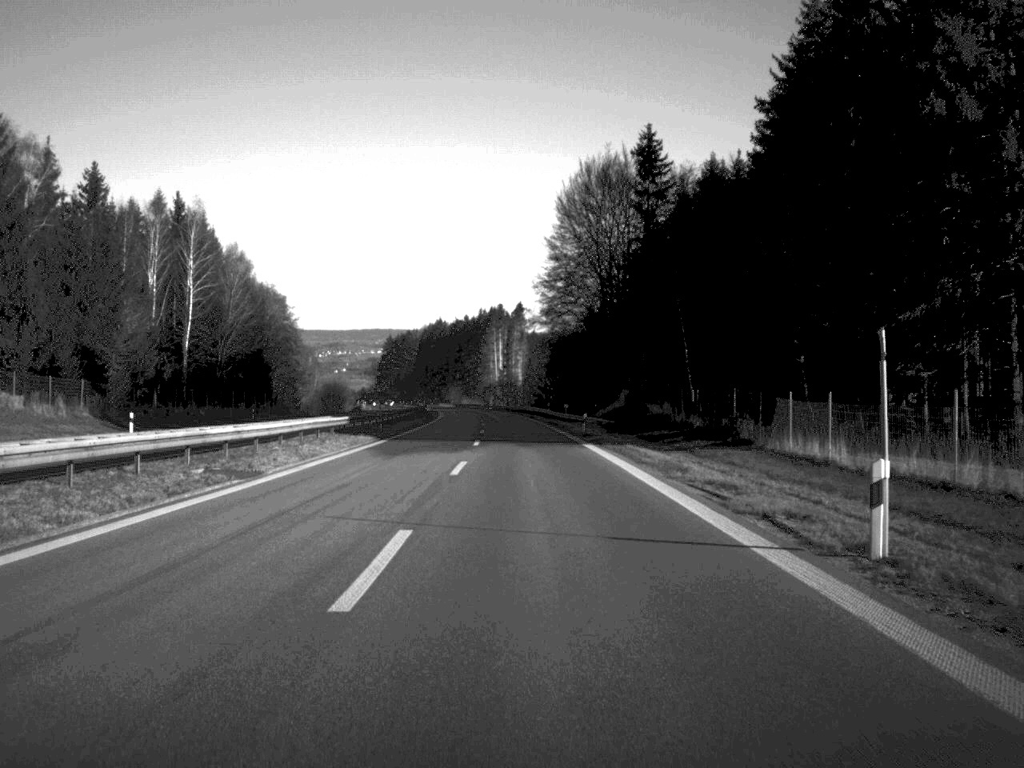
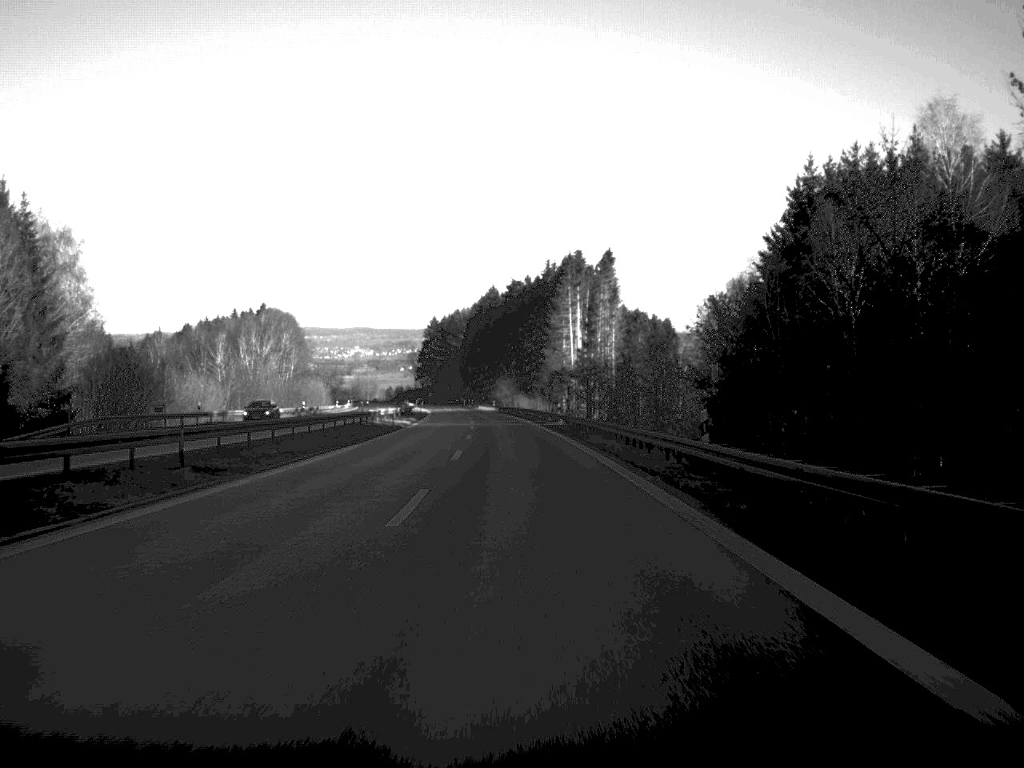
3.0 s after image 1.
(-3.6, +135.3) m; -3°
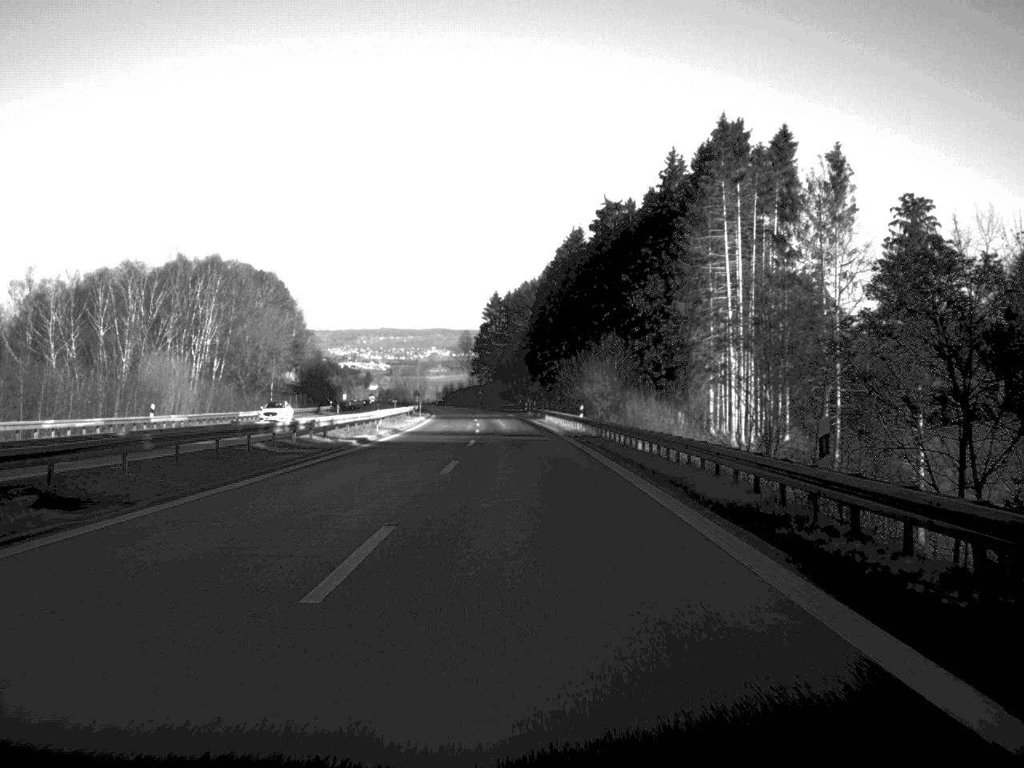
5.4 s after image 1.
(-3.5, +112.4) m; -4°
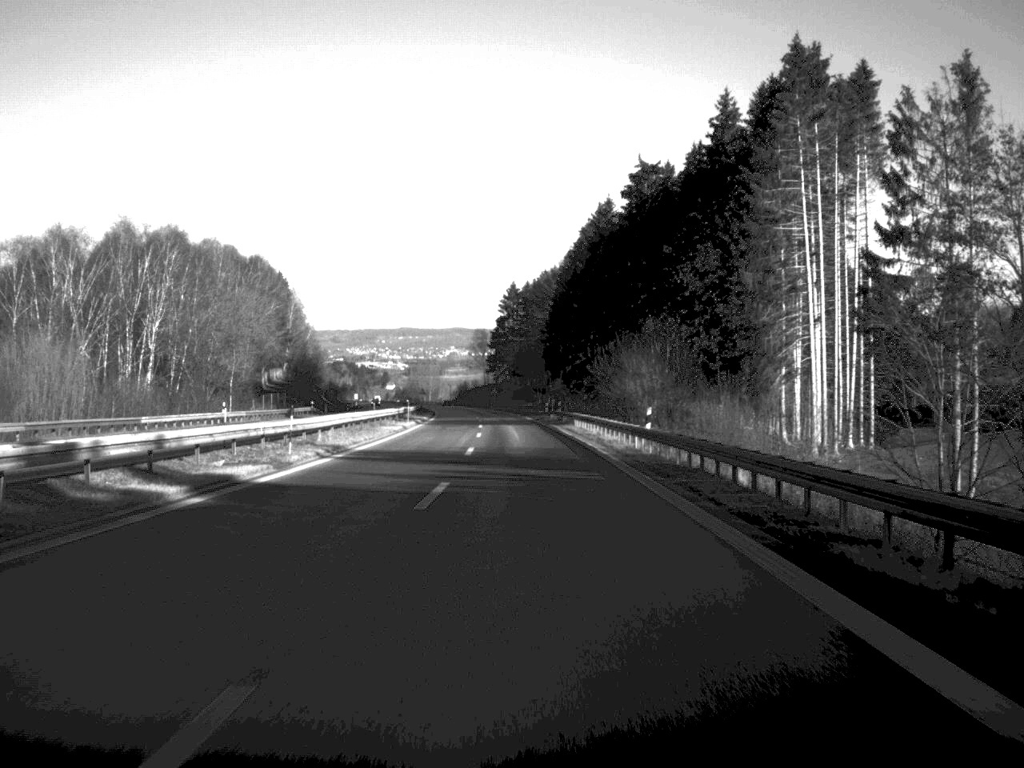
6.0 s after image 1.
(-0.2, +26.5) m; -1°
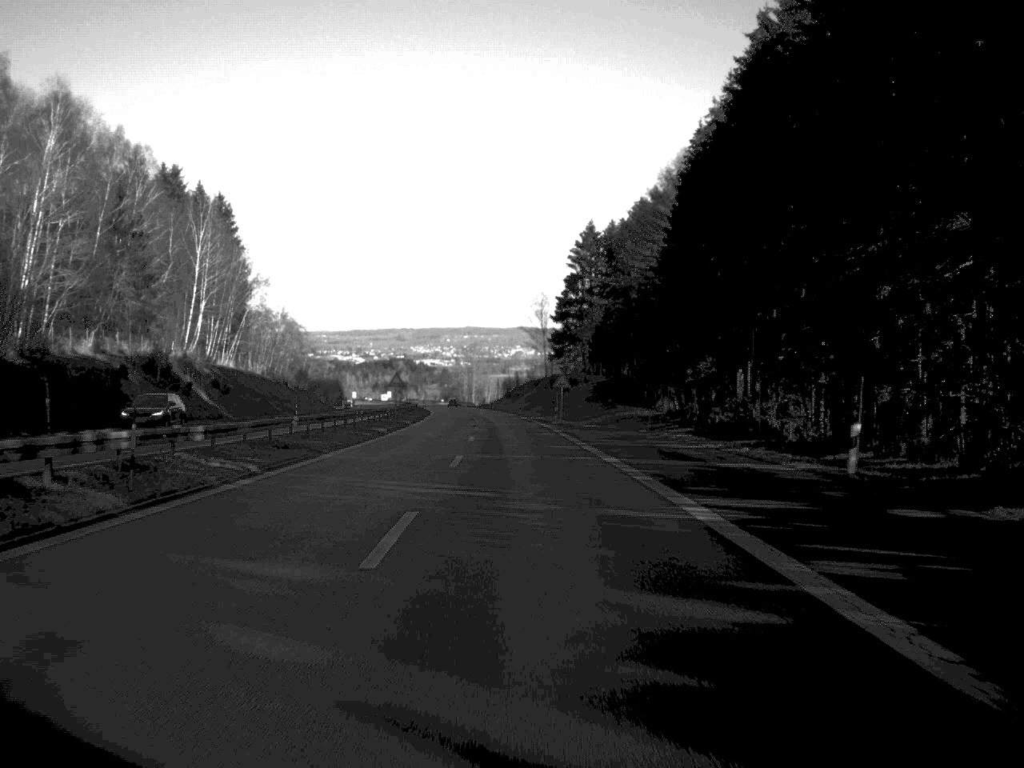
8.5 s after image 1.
(-3.1, +113.4) m; -3°
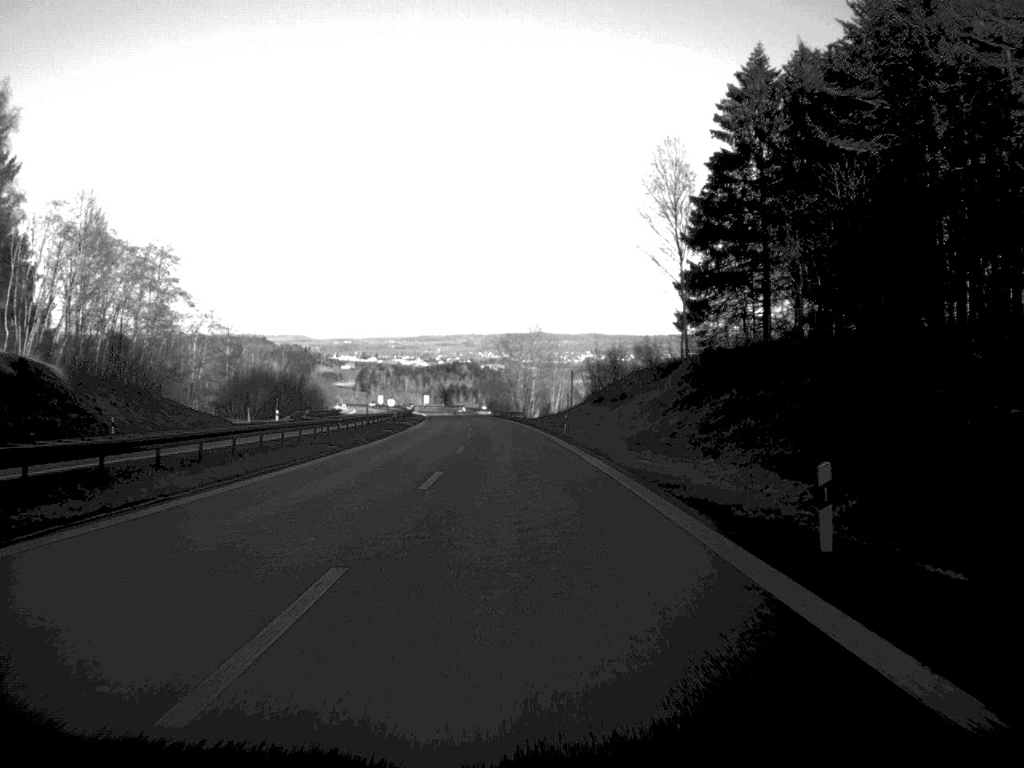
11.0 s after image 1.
(-3.1, +112.0) m; -3°
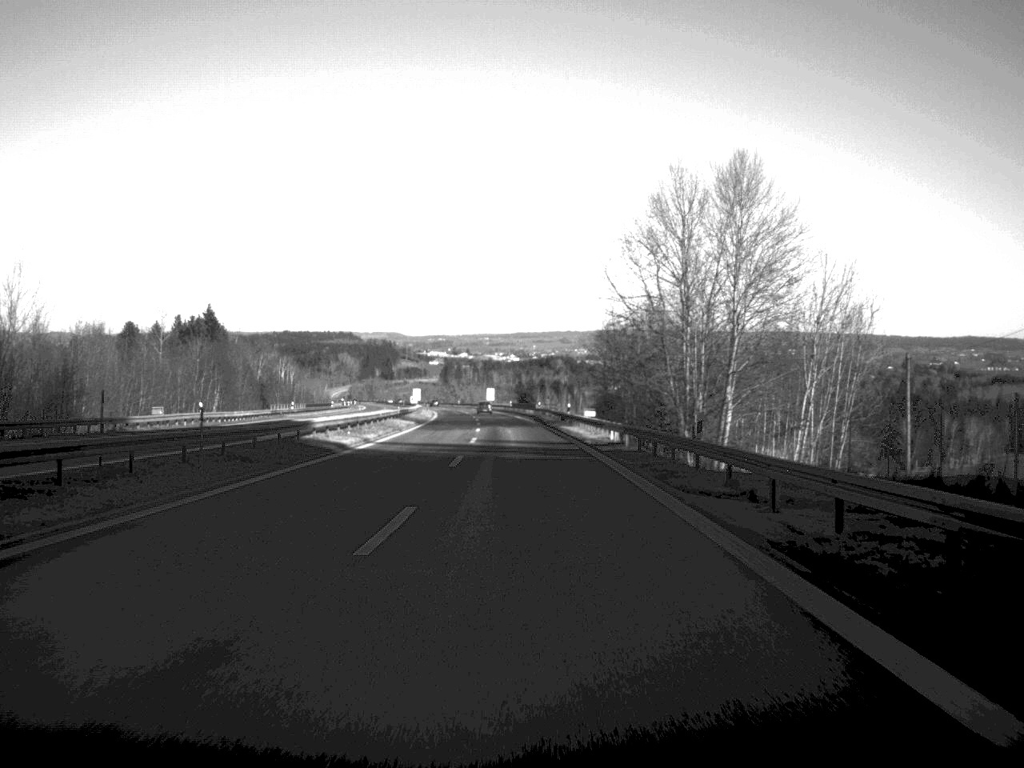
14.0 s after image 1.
(-5.1, +134.6) m; -4°
